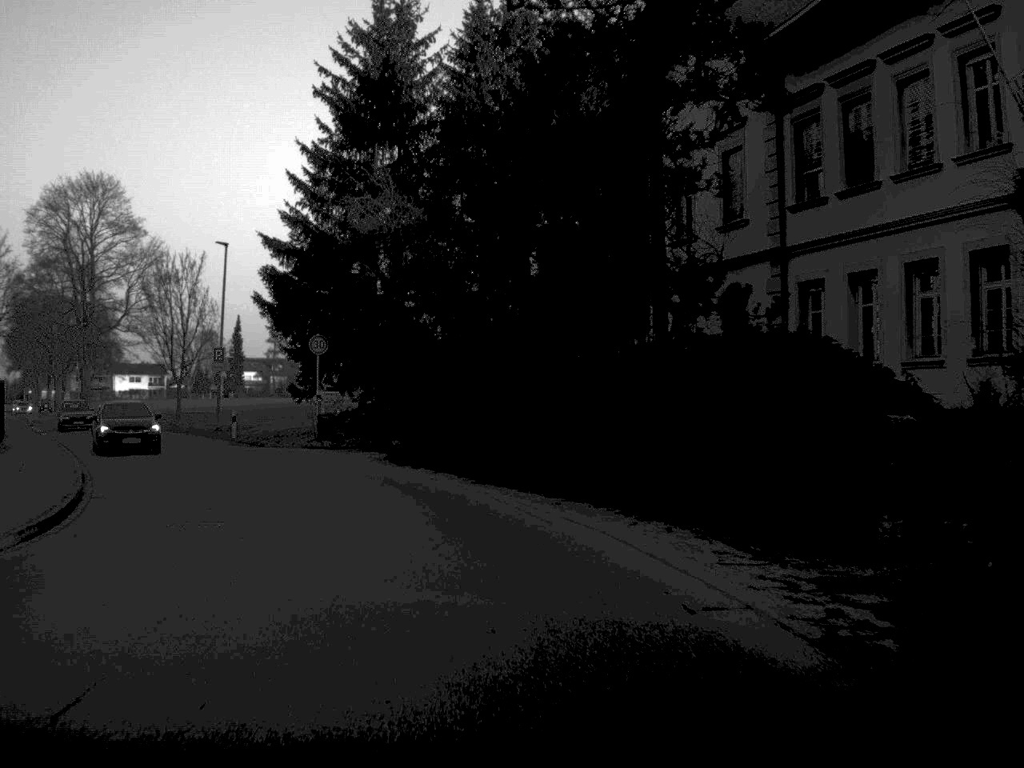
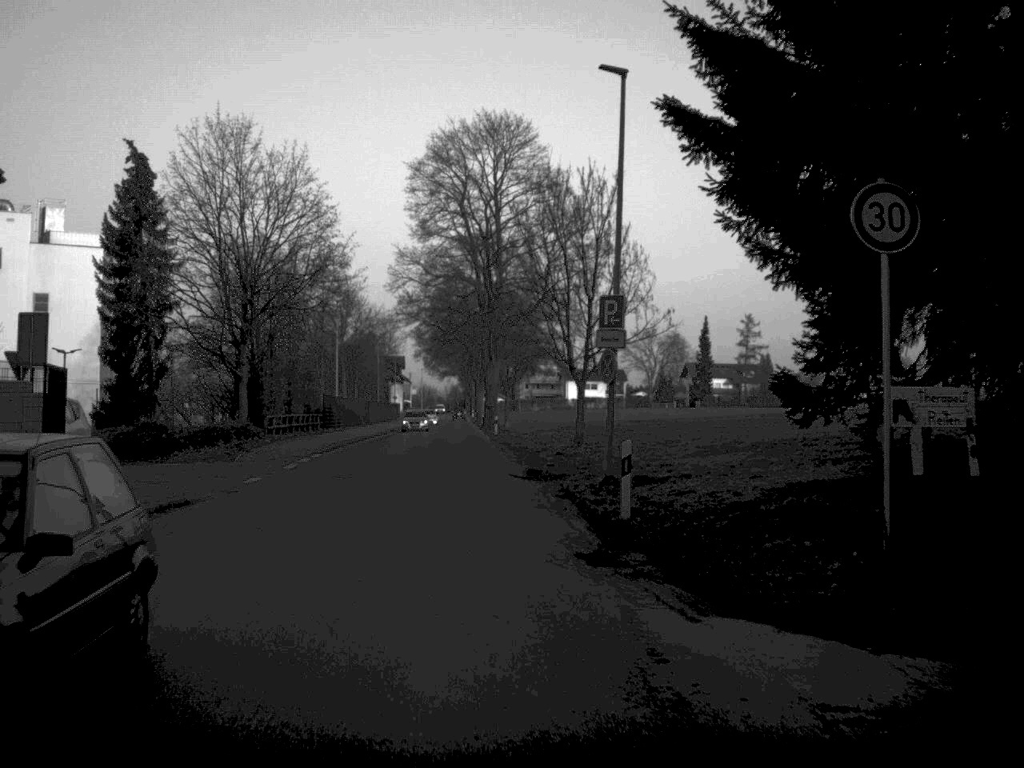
(-4.9, +28.0) m; -21°
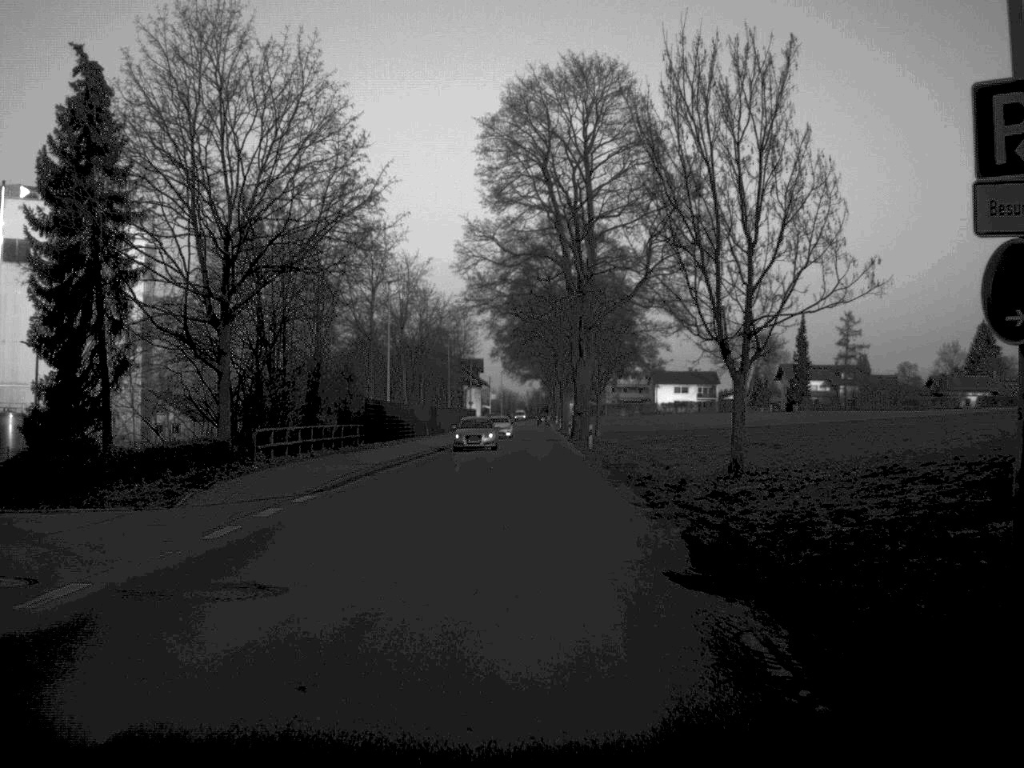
(-0.7, +15.6) m; -3°
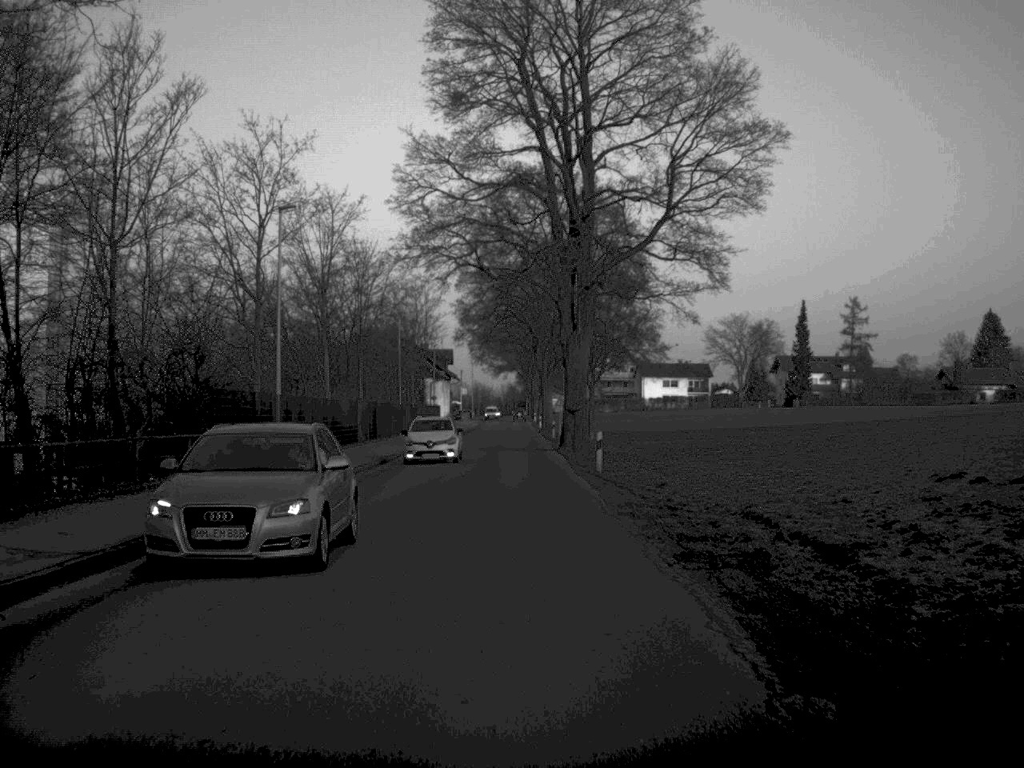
(+0.2, +21.7) m; +1°
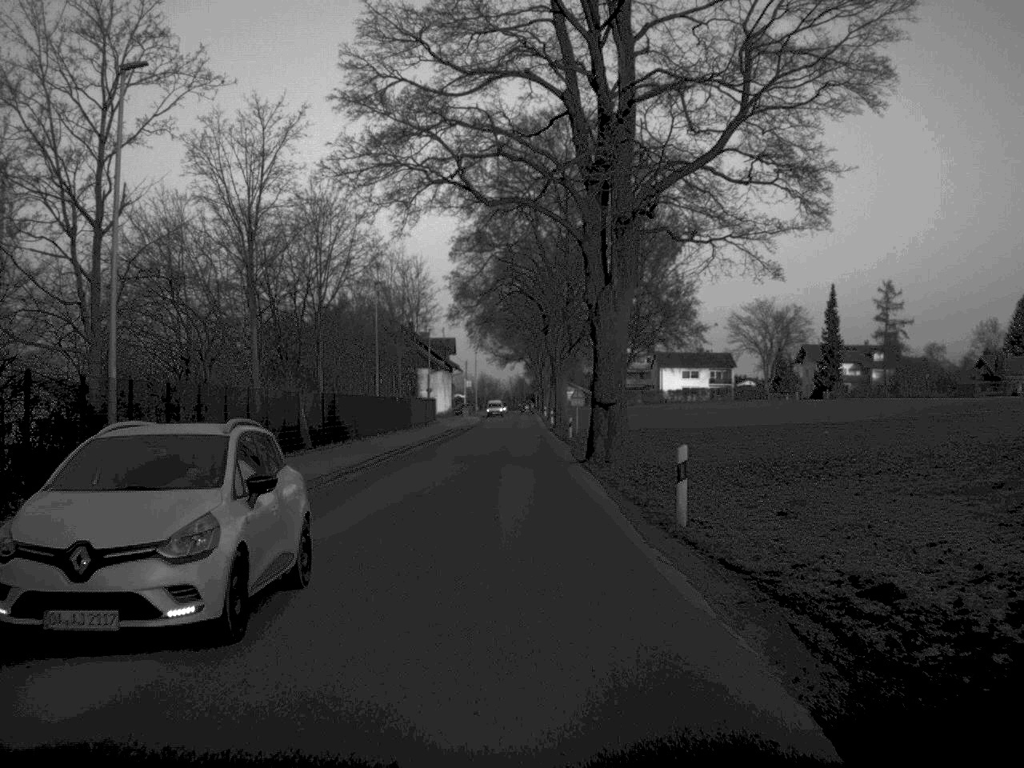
(0.0, +16.2) m; 0°
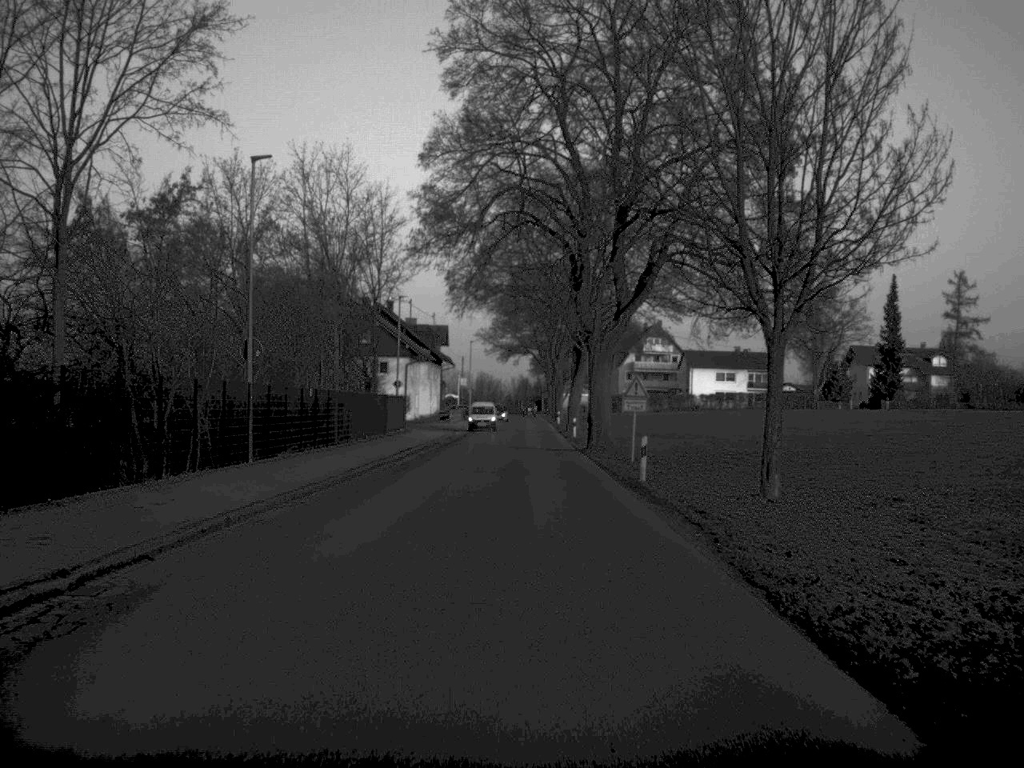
(-0.4, +32.2) m; 0°
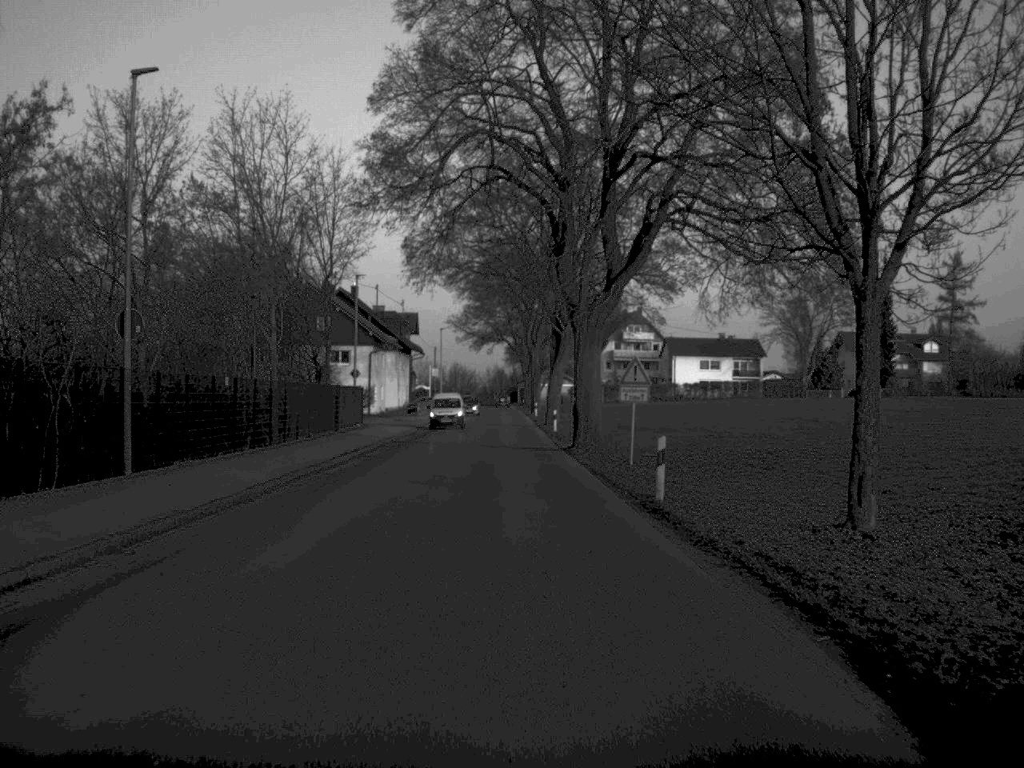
(+0.1, +8.1) m; +1°
